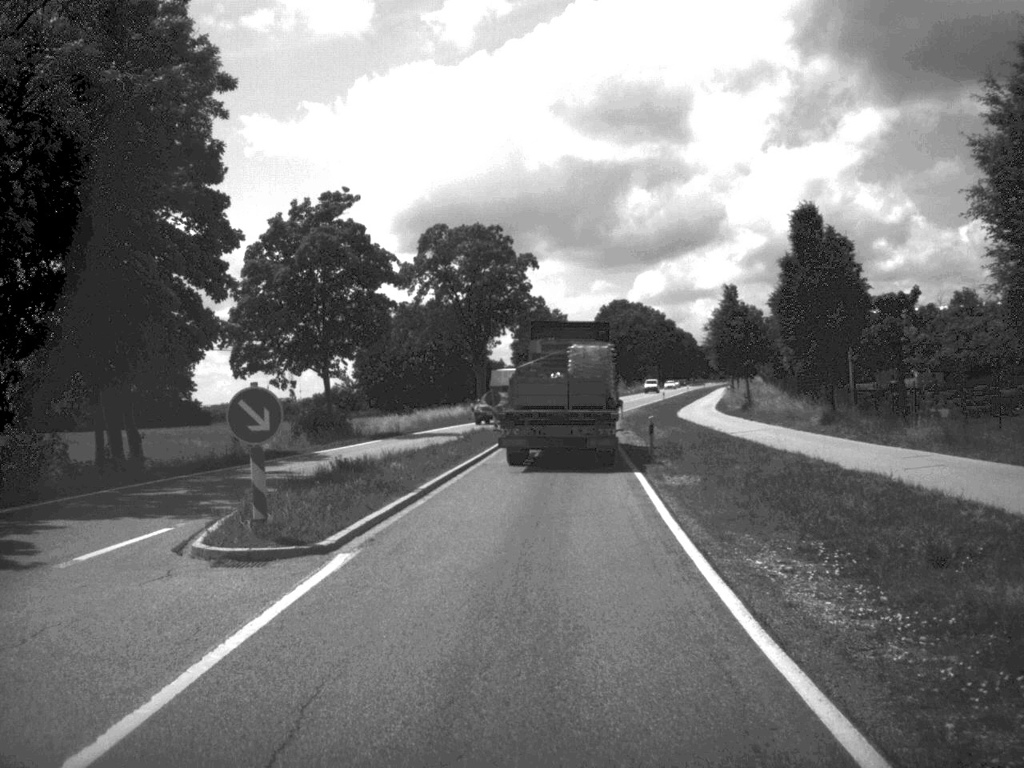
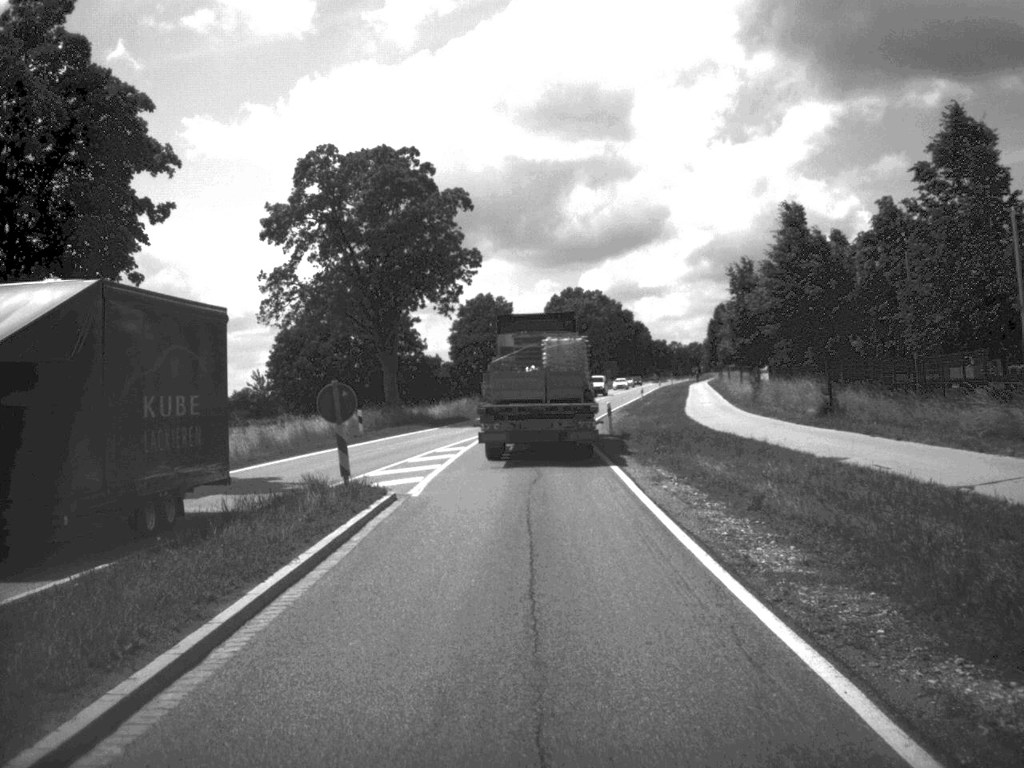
(+0.6, +29.1) m; +2°
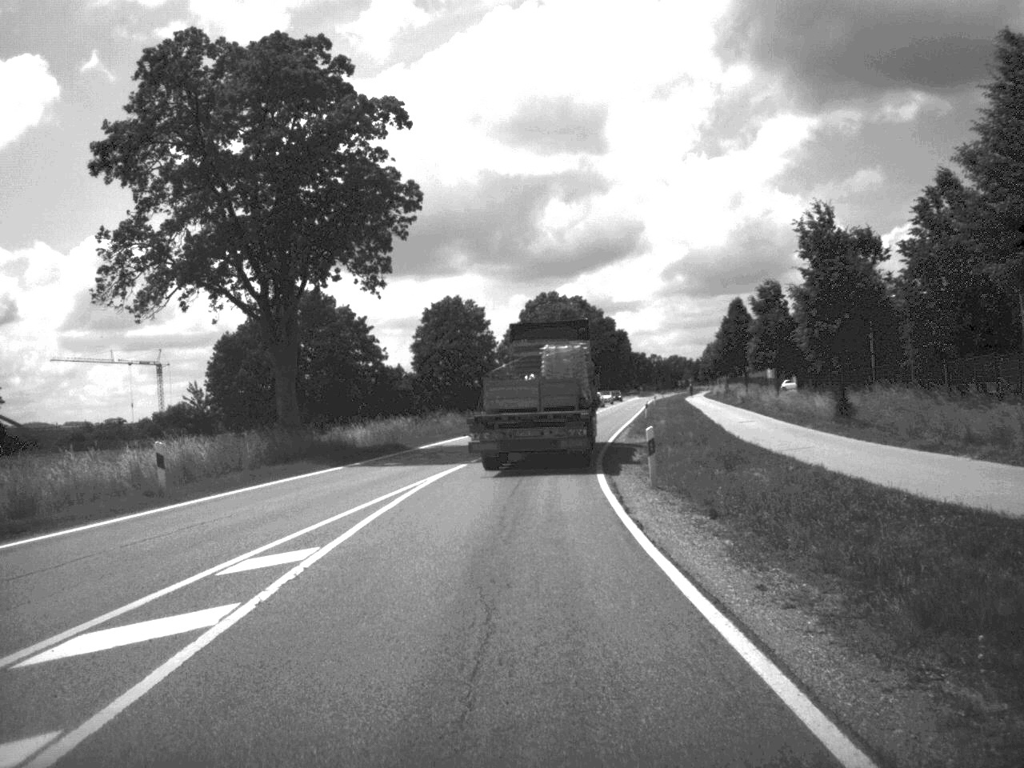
(+0.2, +21.5) m; +1°
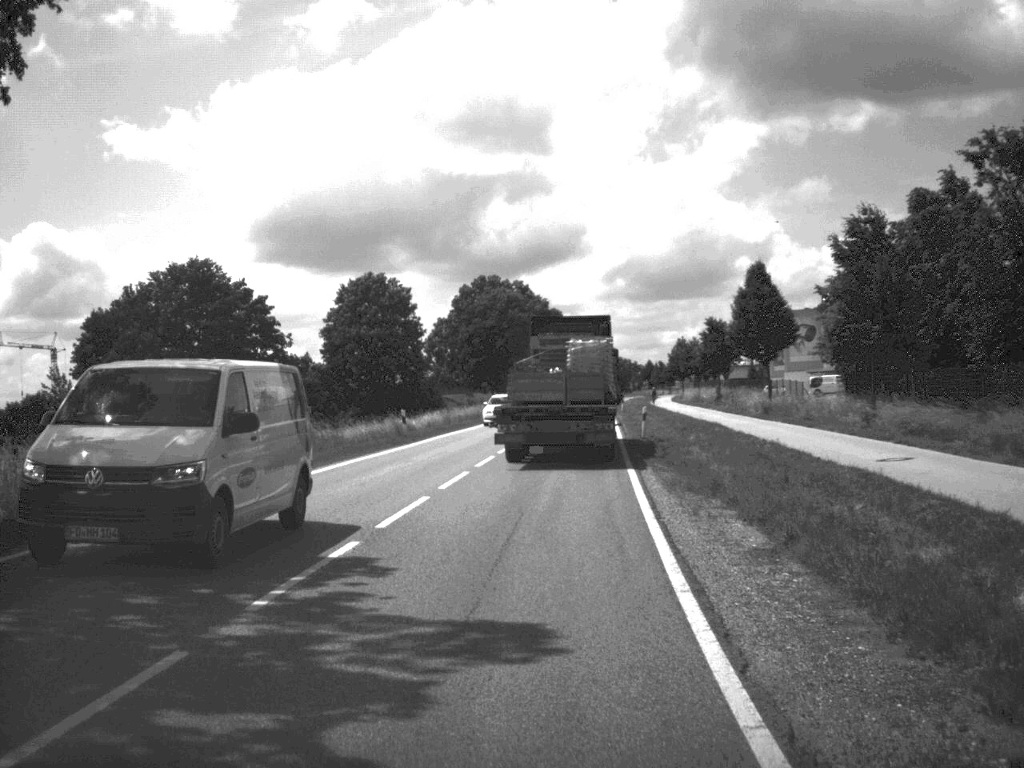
(+0.6, +28.9) m; +3°
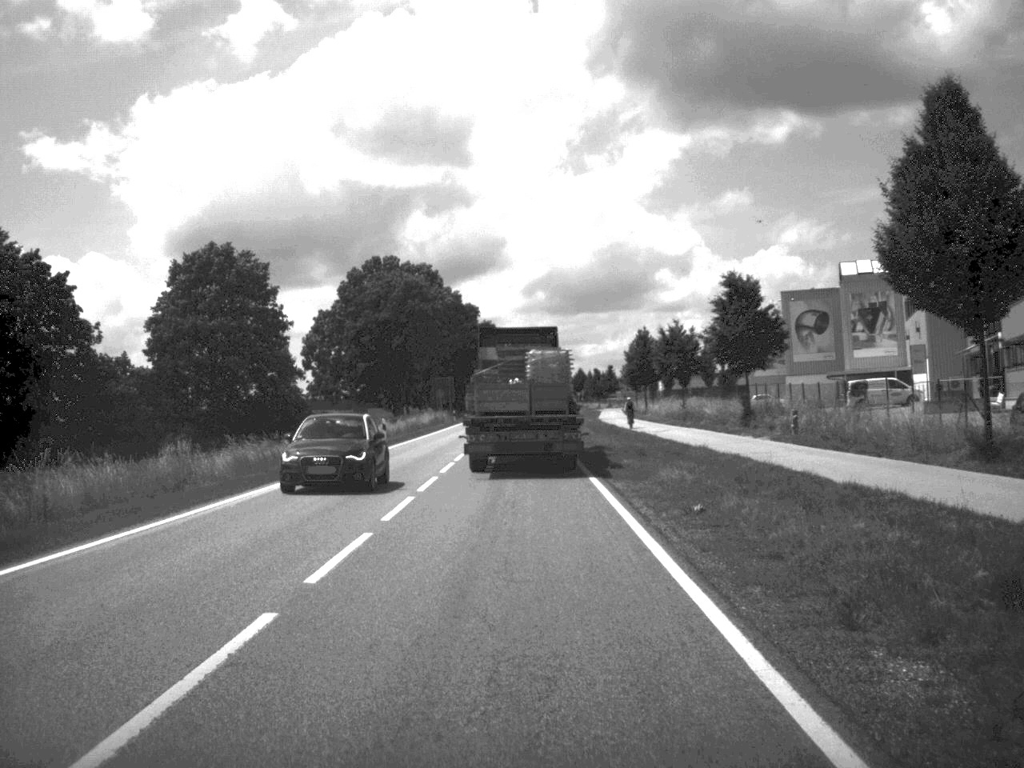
(+1.4, +39.6) m; +3°
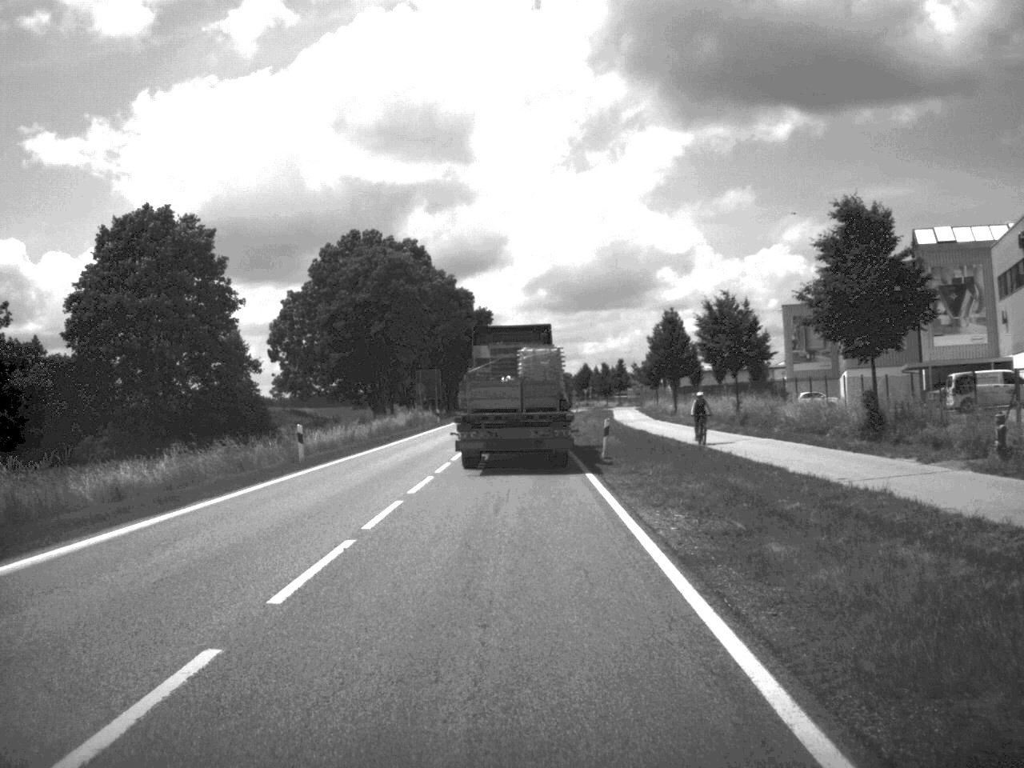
(0.0, +19.1) m; 0°
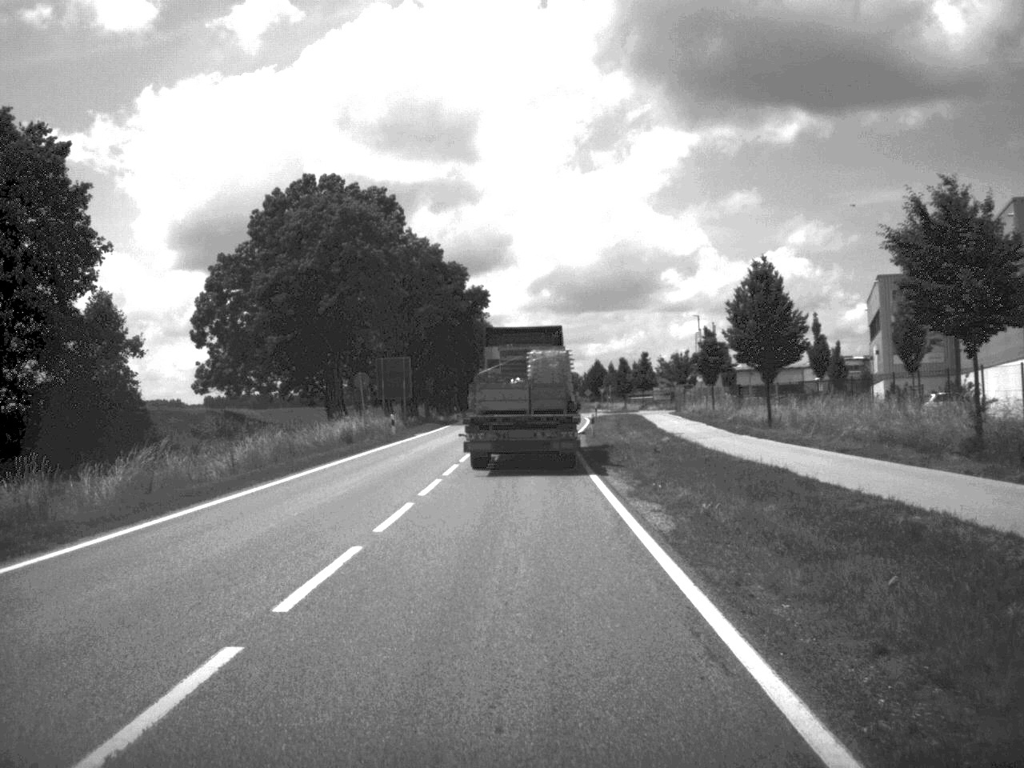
(-0.1, +29.7) m; 0°
